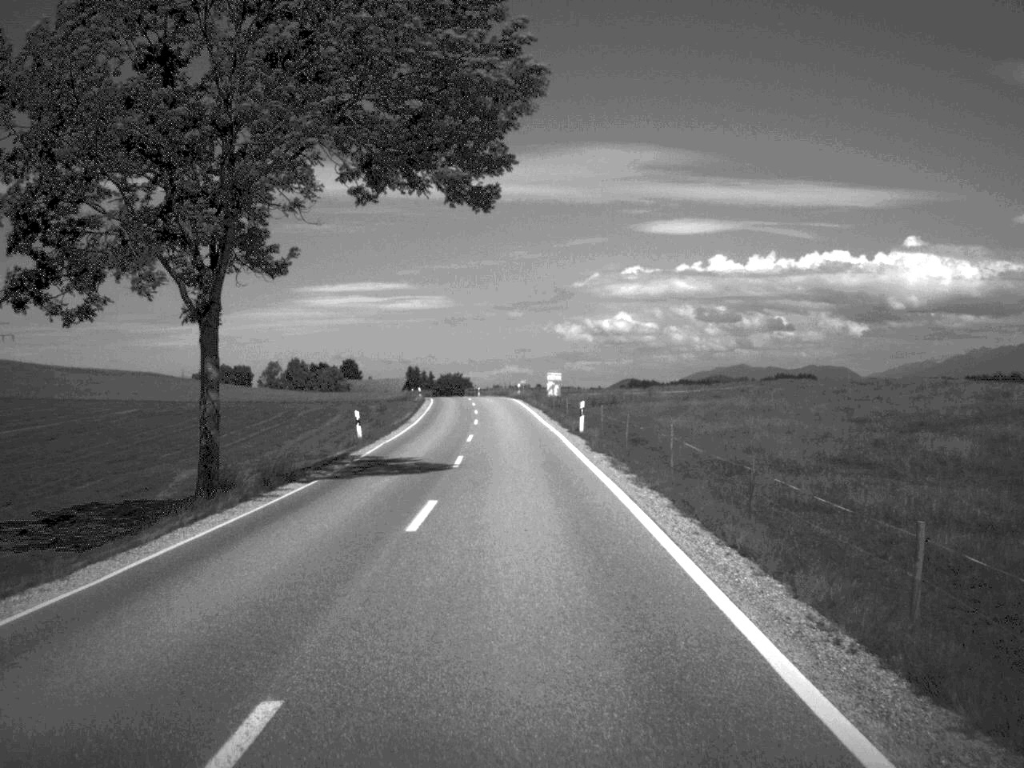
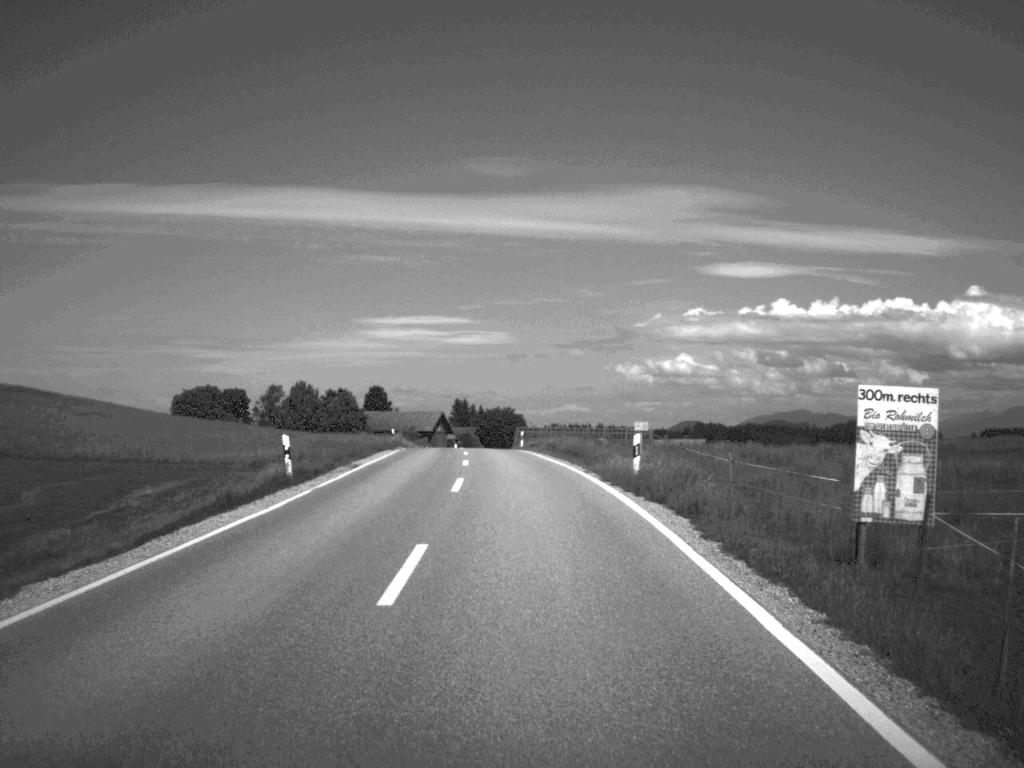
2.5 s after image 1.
(-1.4, +63.4) m; -3°
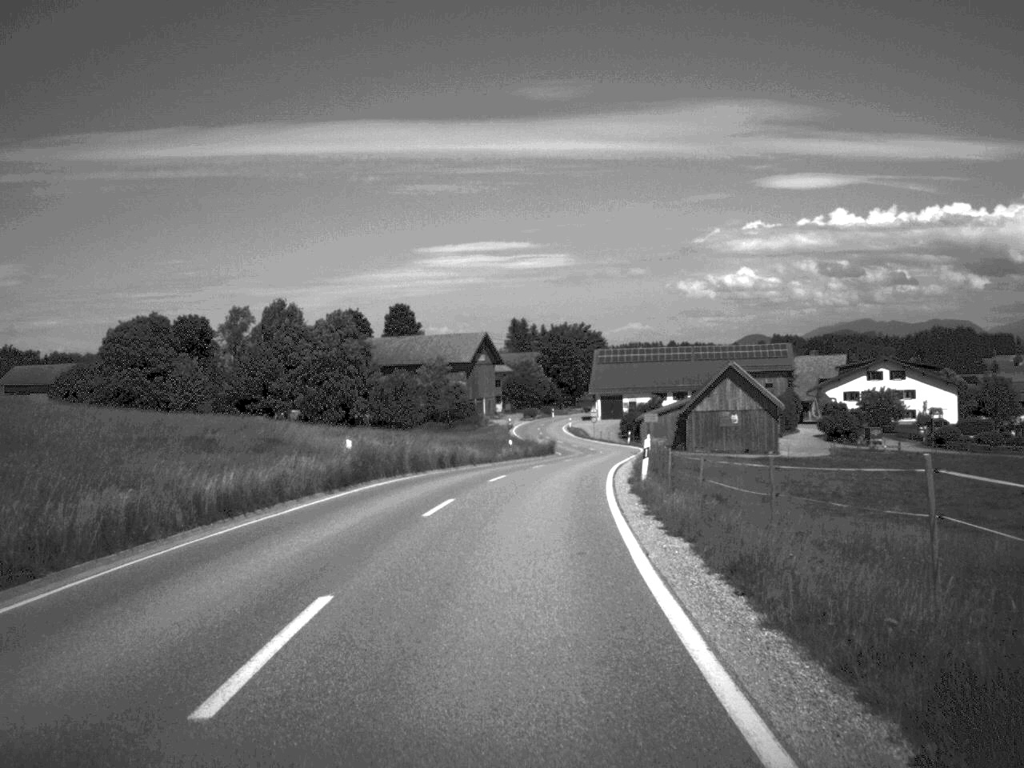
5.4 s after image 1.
(-2.5, +73.0) m; -3°
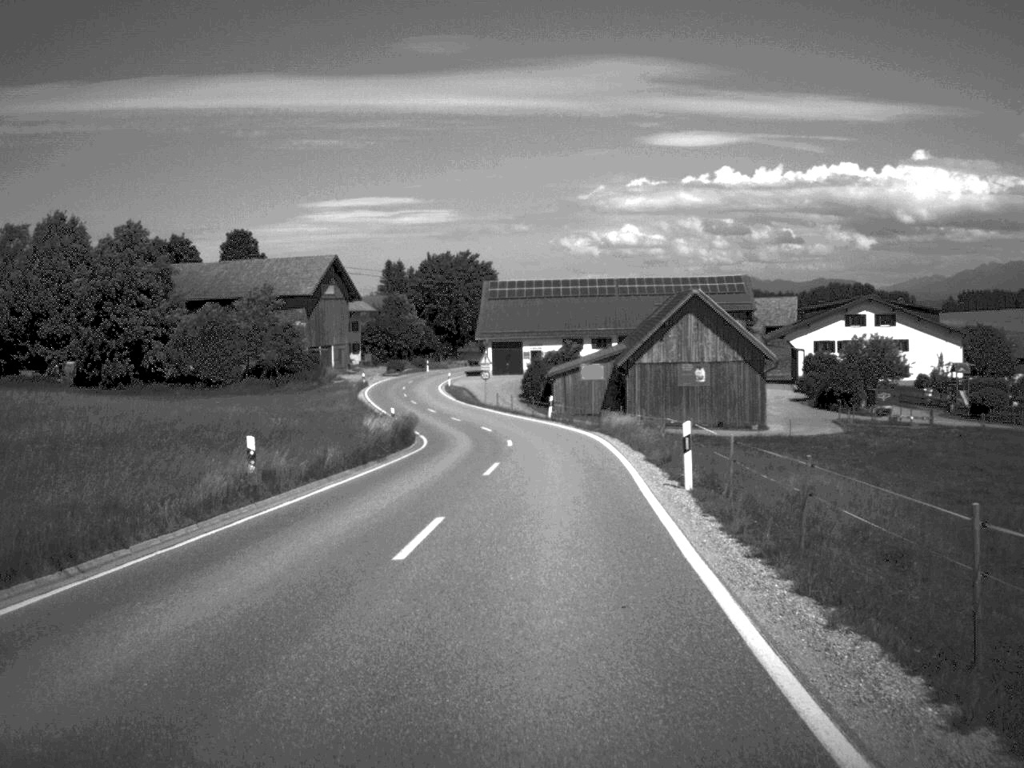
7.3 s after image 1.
(+1.6, +41.9) m; +5°
